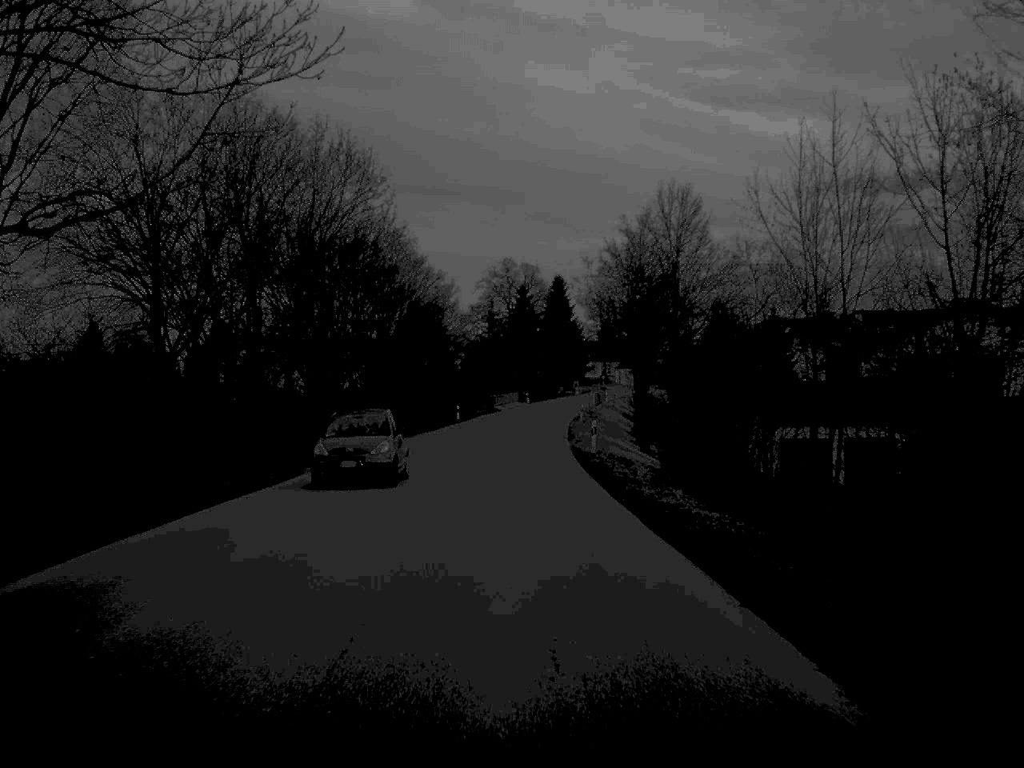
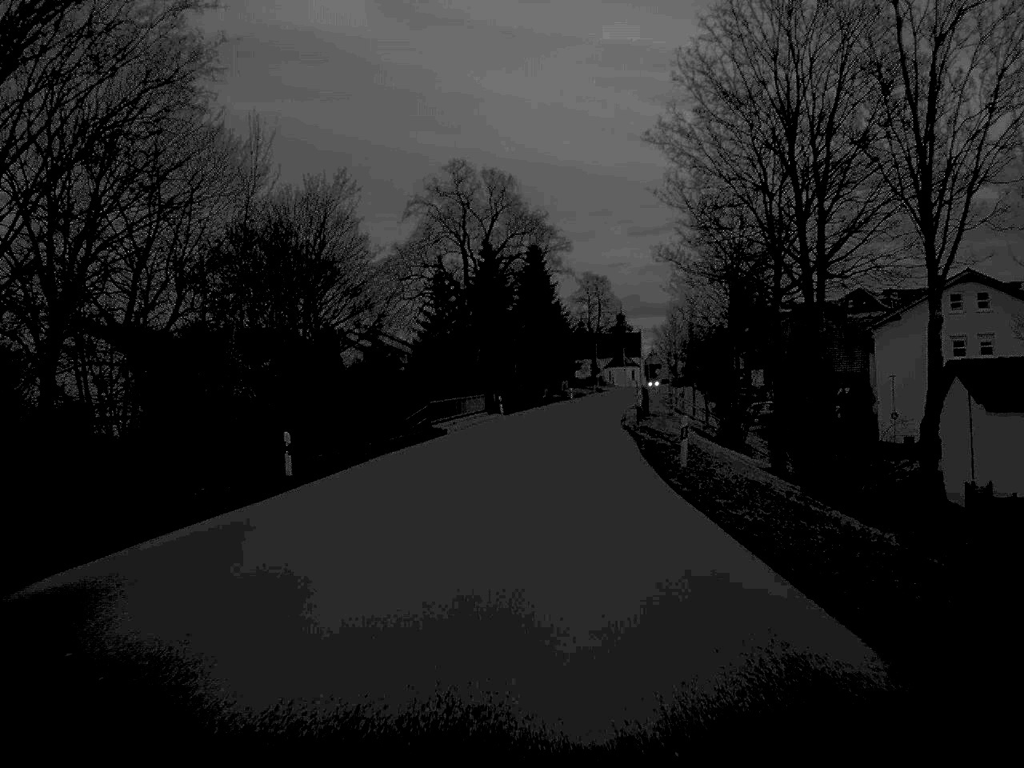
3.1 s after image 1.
(0.0, +57.8) m; +2°
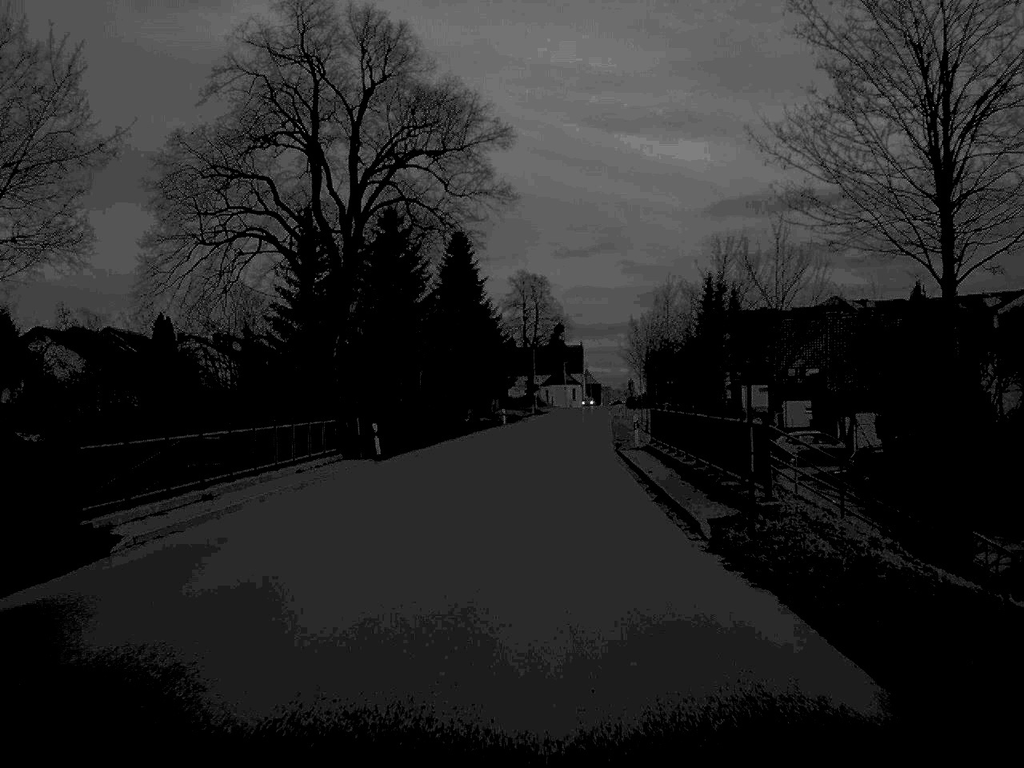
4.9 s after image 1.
(+1.0, +35.0) m; +3°
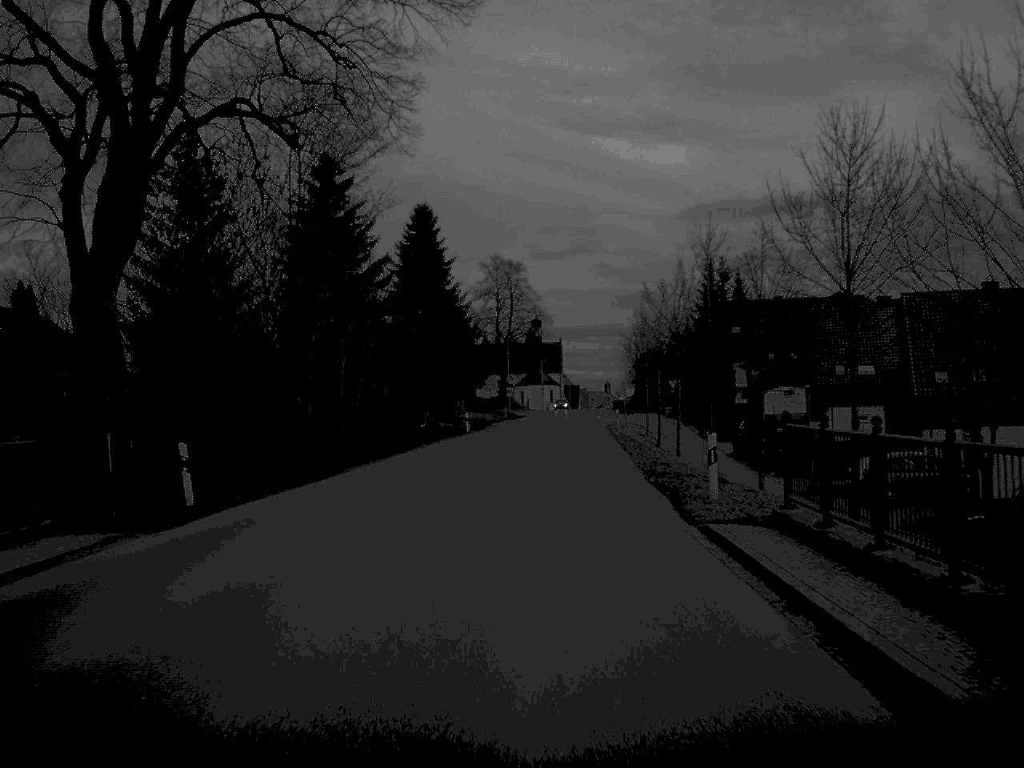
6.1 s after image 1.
(+0.2, +20.6) m; +1°
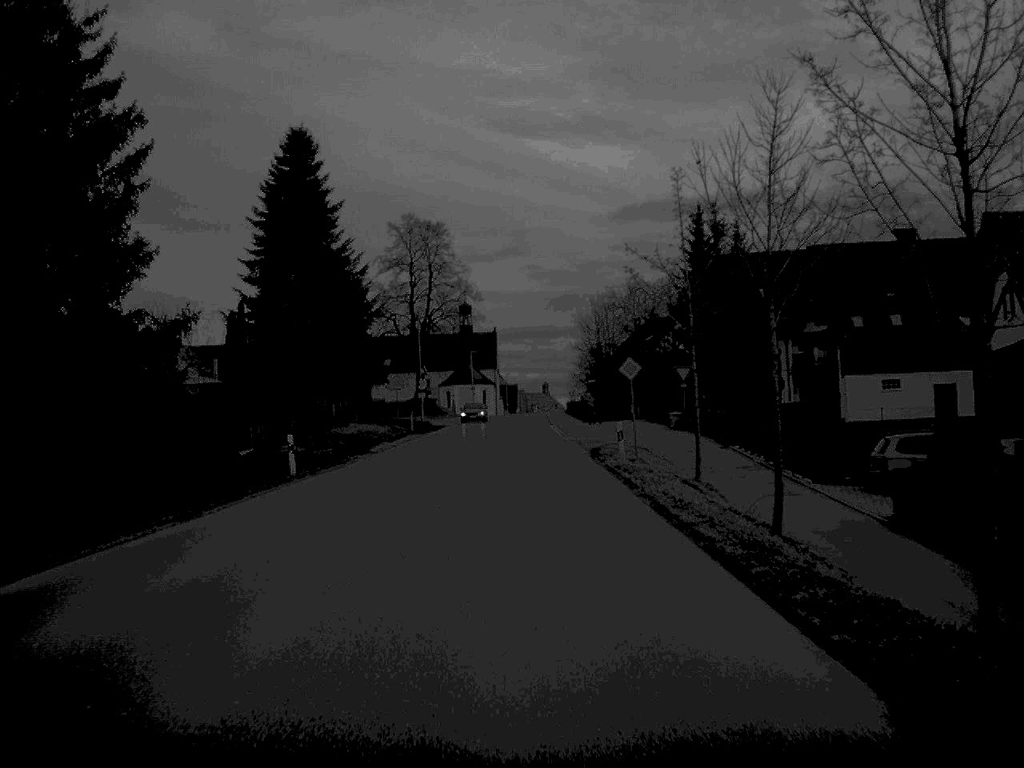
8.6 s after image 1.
(+1.0, +37.8) m; +3°
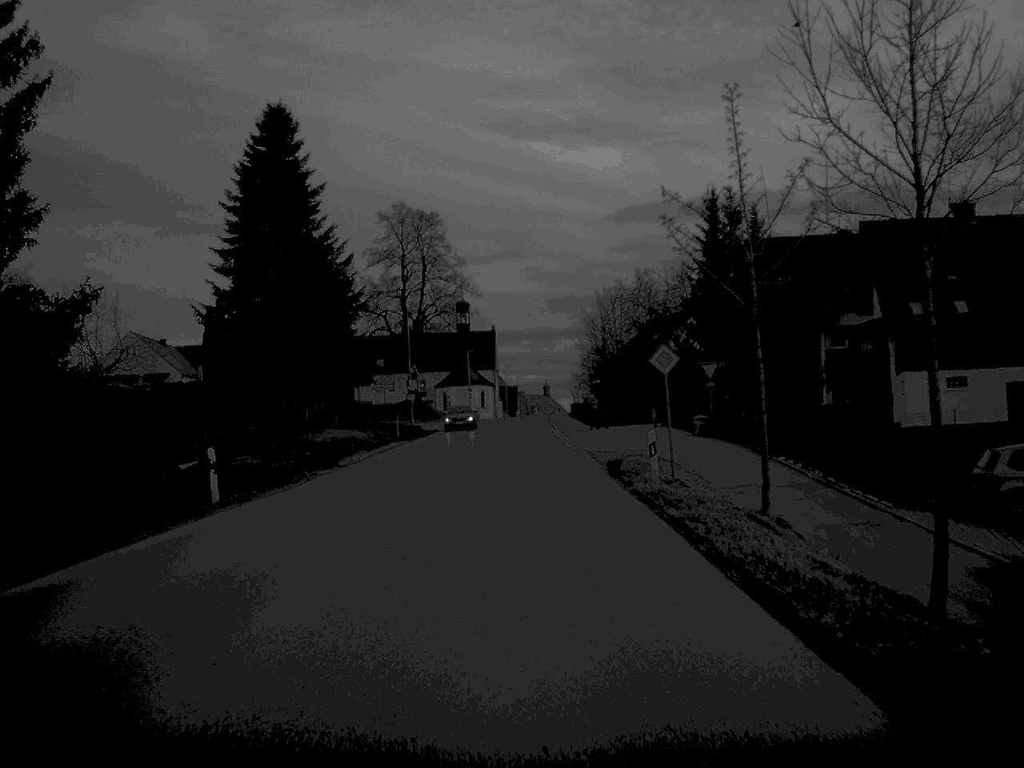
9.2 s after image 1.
(0.0, +8.1) m; 0°
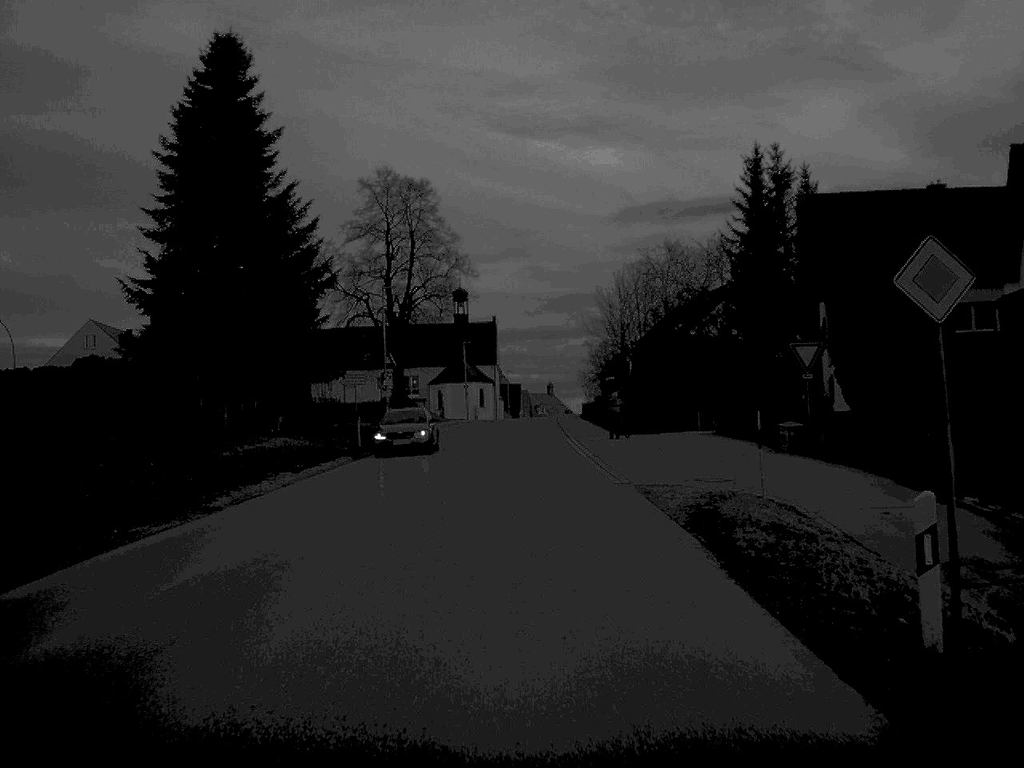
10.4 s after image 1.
(0.0, +16.1) m; 0°
